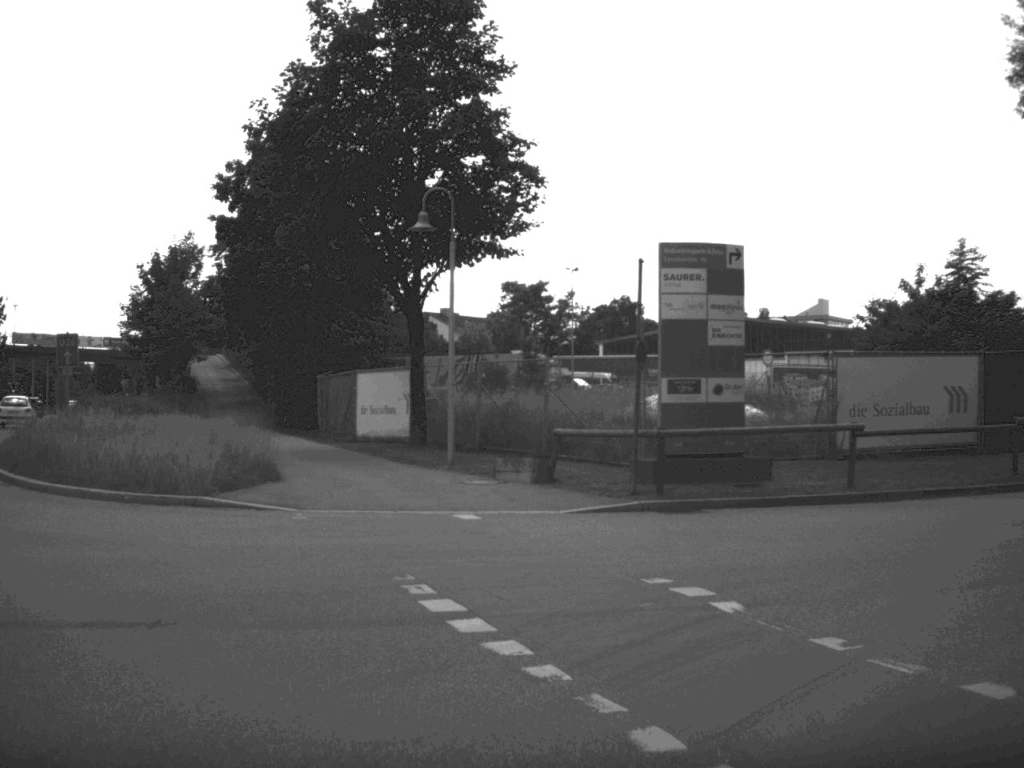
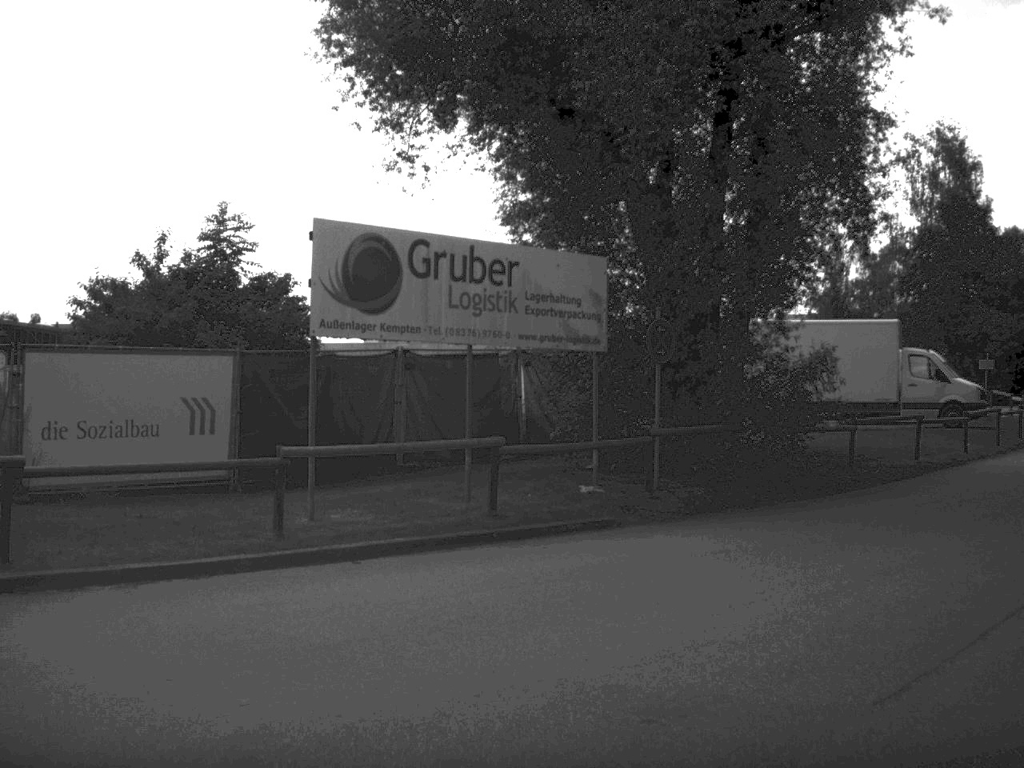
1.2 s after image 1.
(+1.9, +6.7) m; +32°
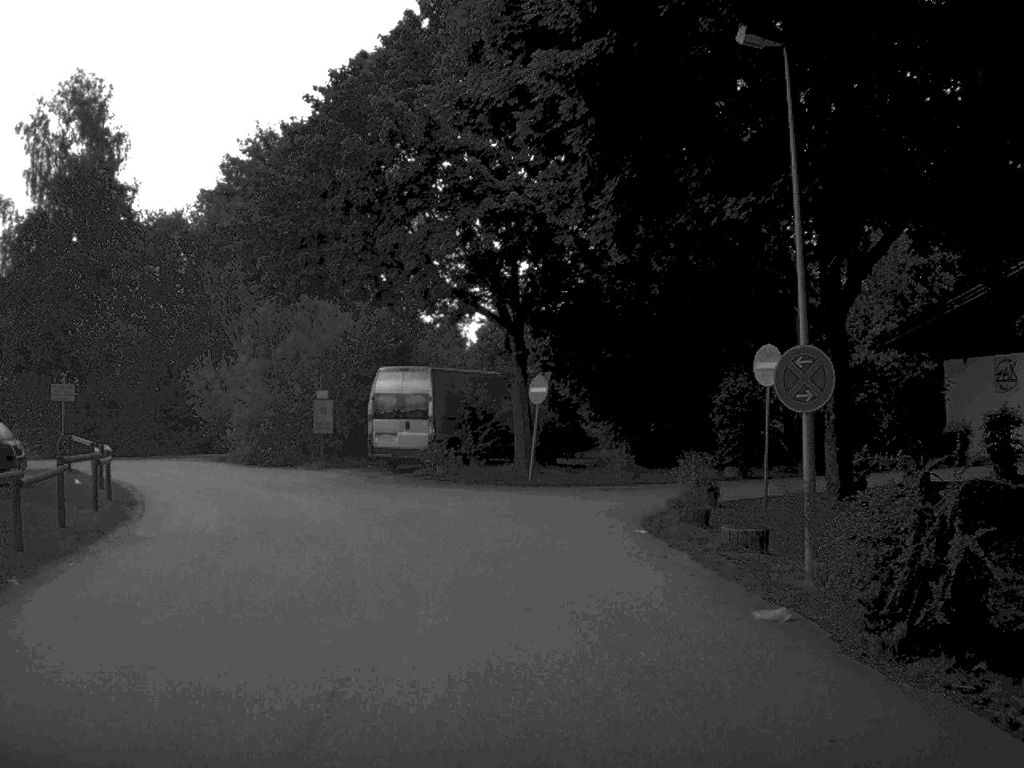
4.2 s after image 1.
(+9.3, +19.2) m; +34°
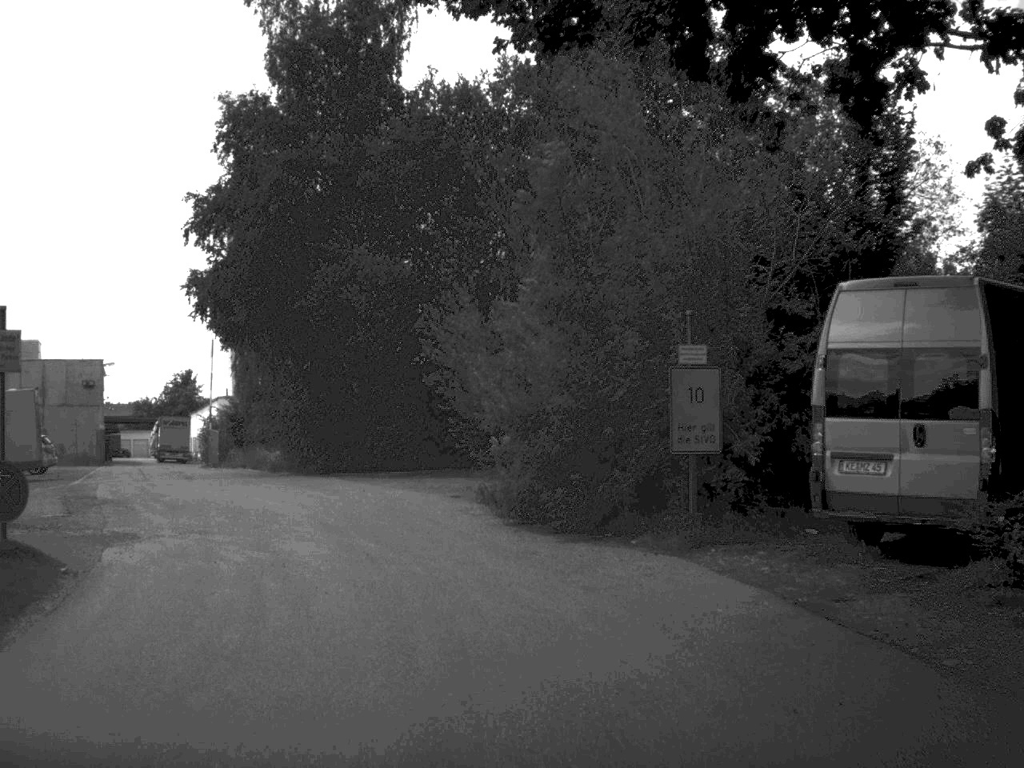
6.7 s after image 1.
(-2.6, +20.2) m; -18°
